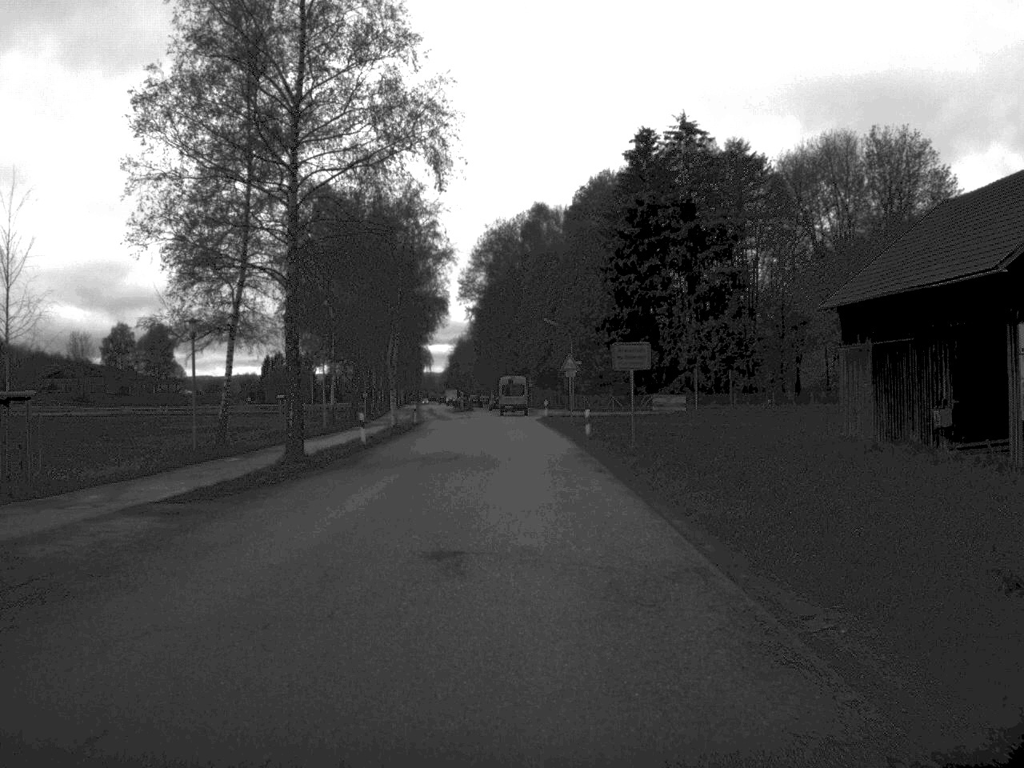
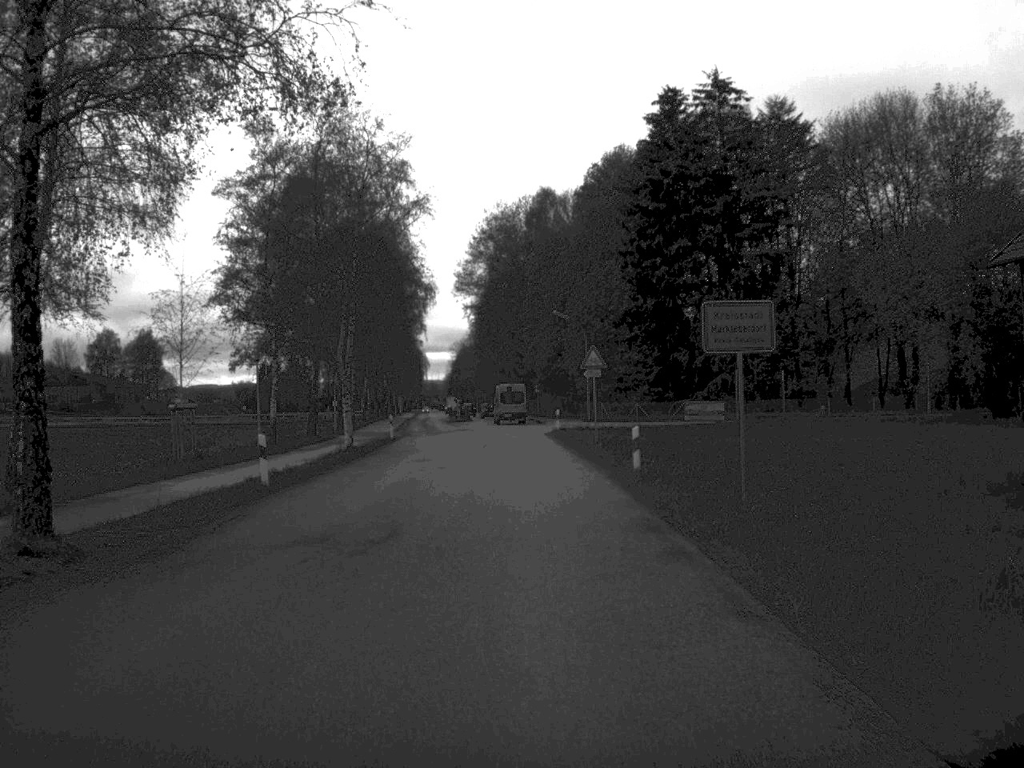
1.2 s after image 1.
(-0.1, +15.9) m; 0°
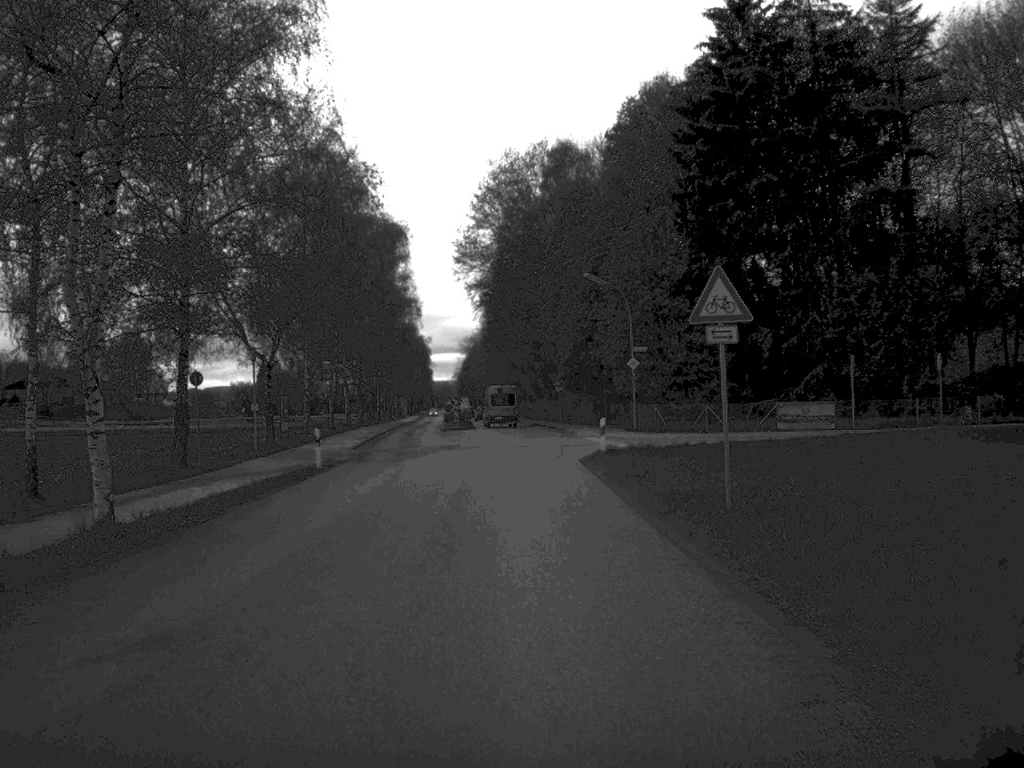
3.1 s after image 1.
(-0.2, +24.5) m; -1°
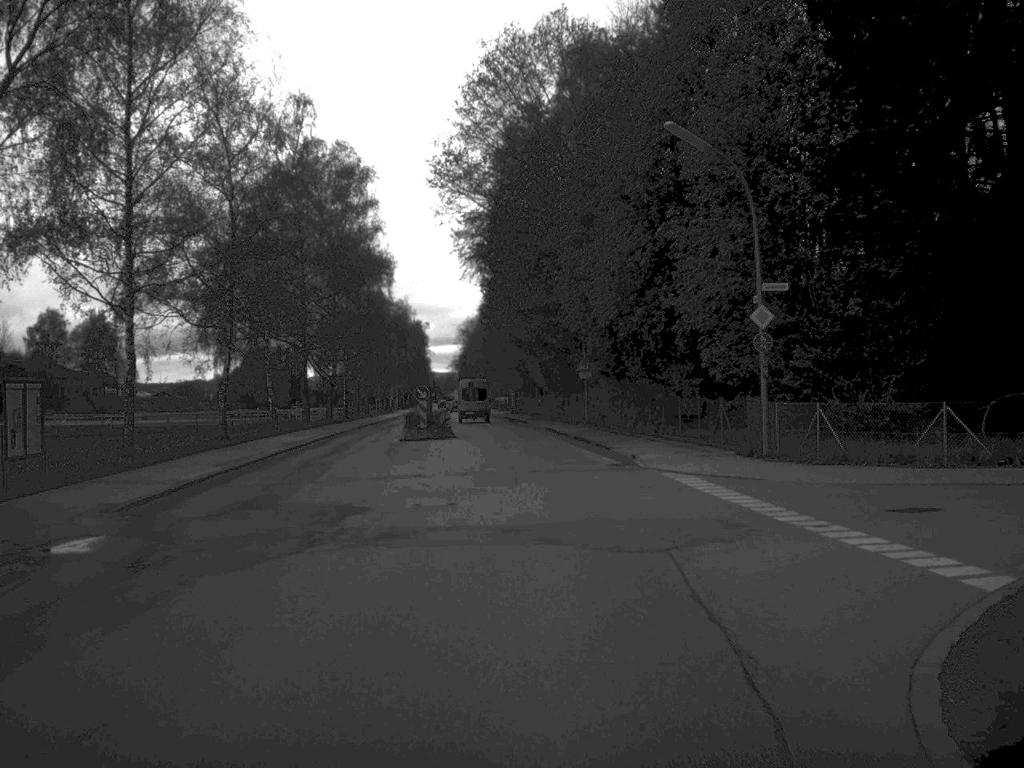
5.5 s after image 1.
(-0.2, +30.4) m; 0°
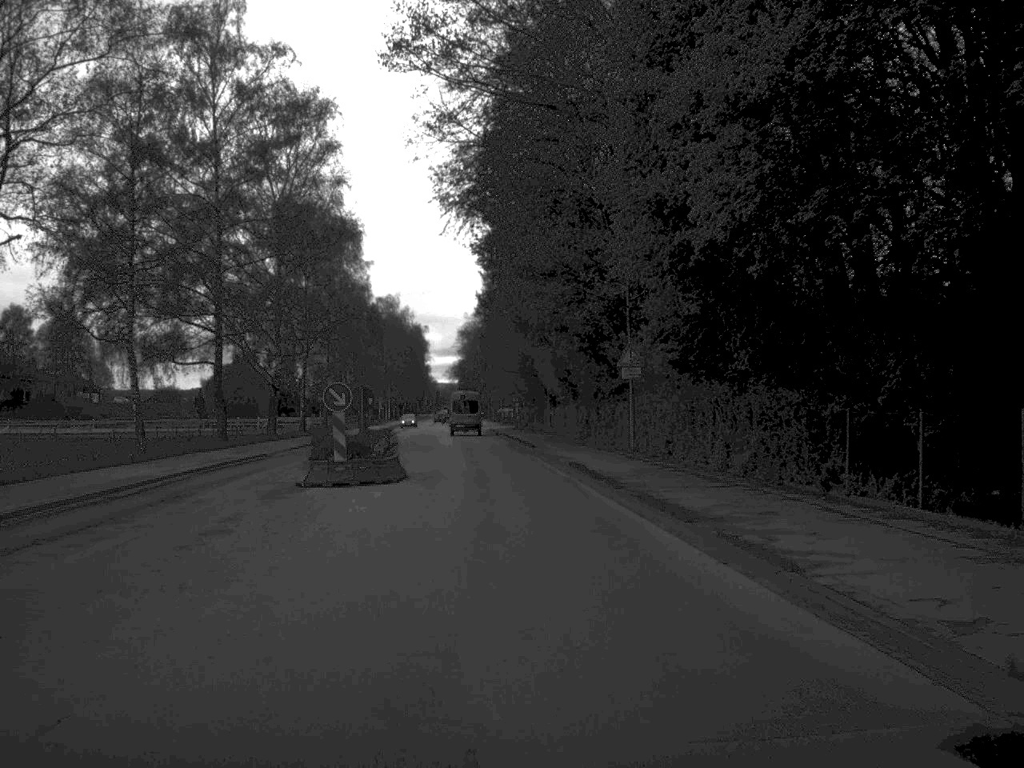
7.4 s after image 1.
(-0.1, +23.5) m; 0°
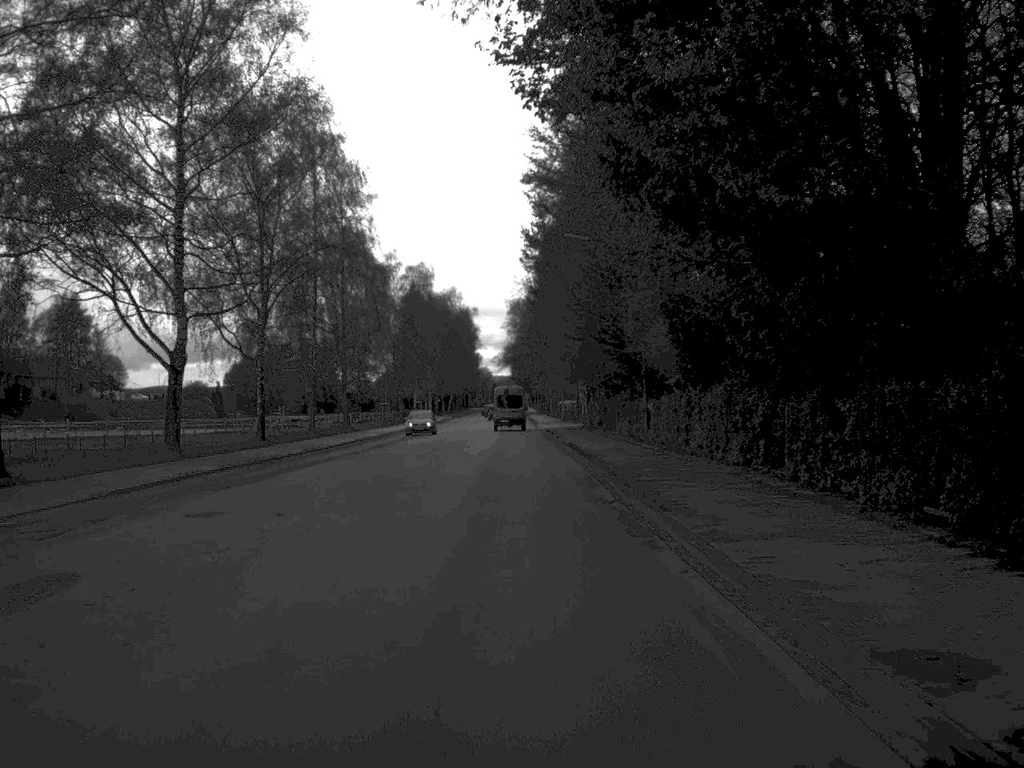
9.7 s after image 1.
(-0.7, +29.5) m; -3°
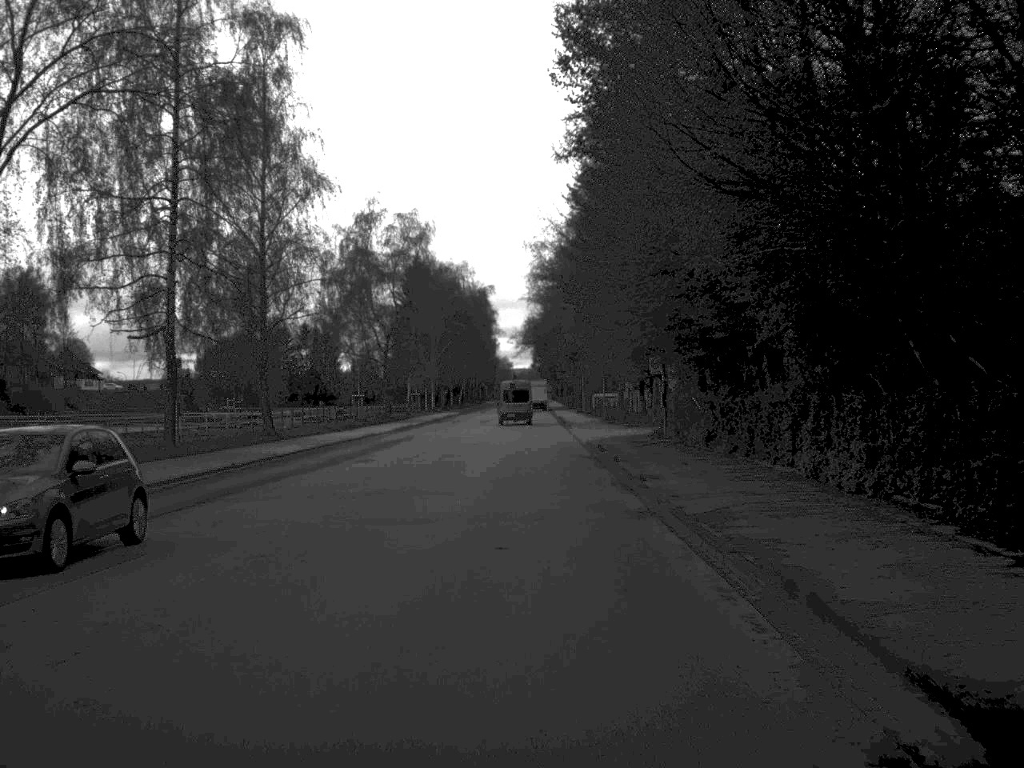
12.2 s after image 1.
(-0.4, +32.0) m; -1°
